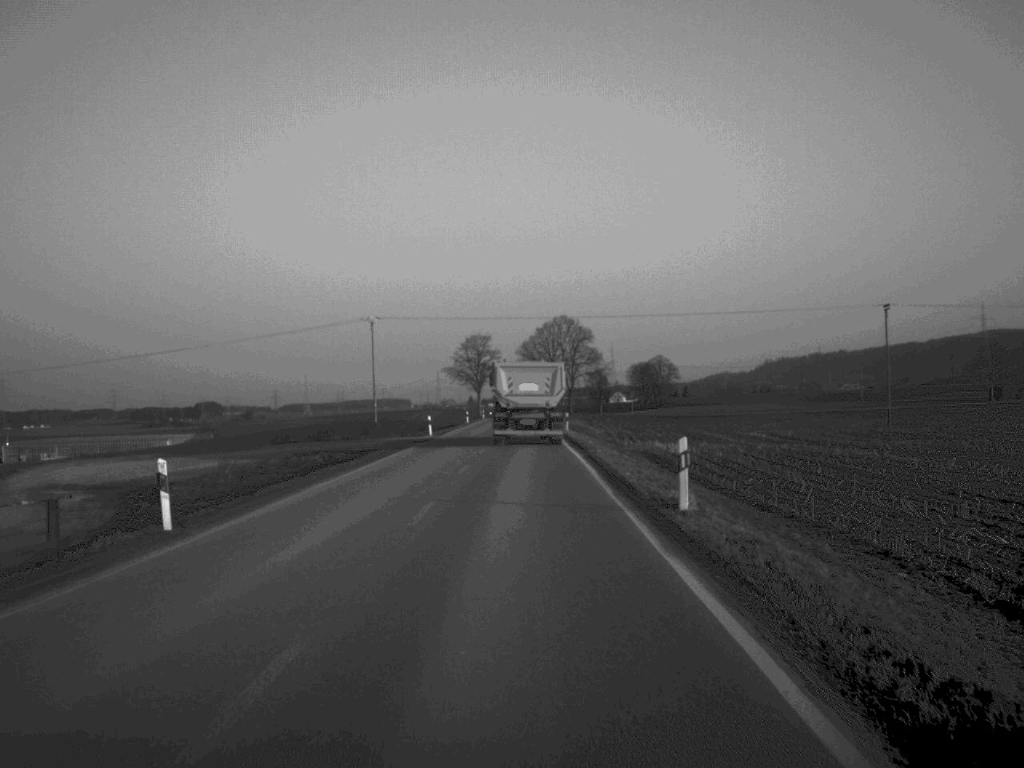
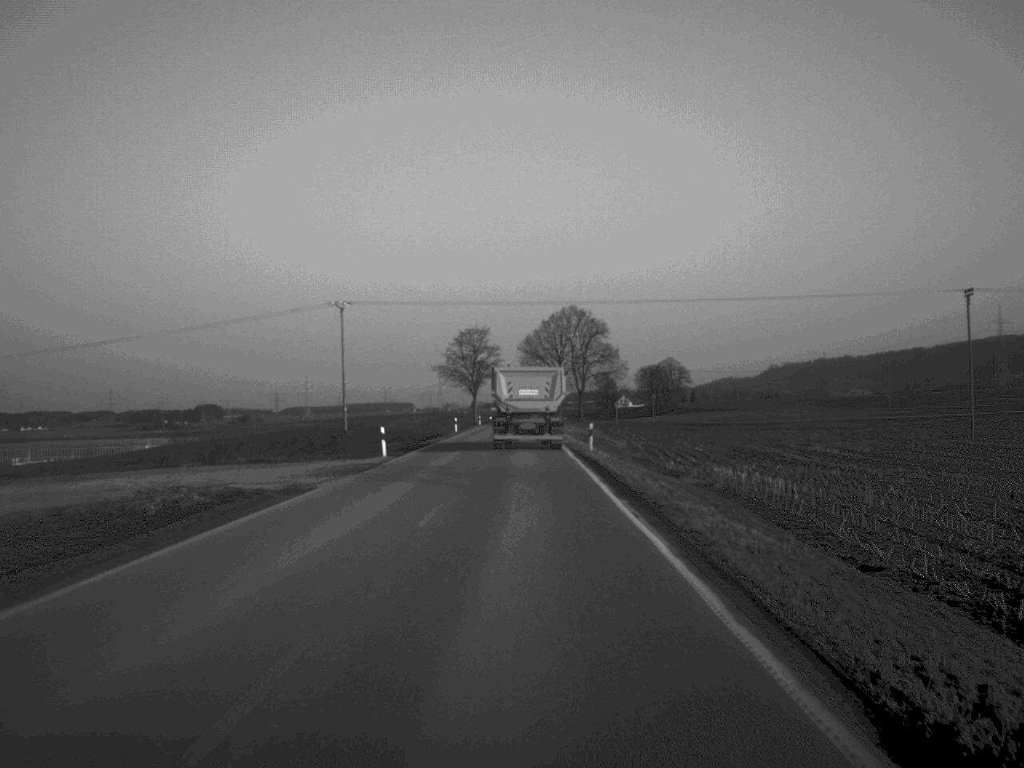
(0.0, +22.8) m; 0°
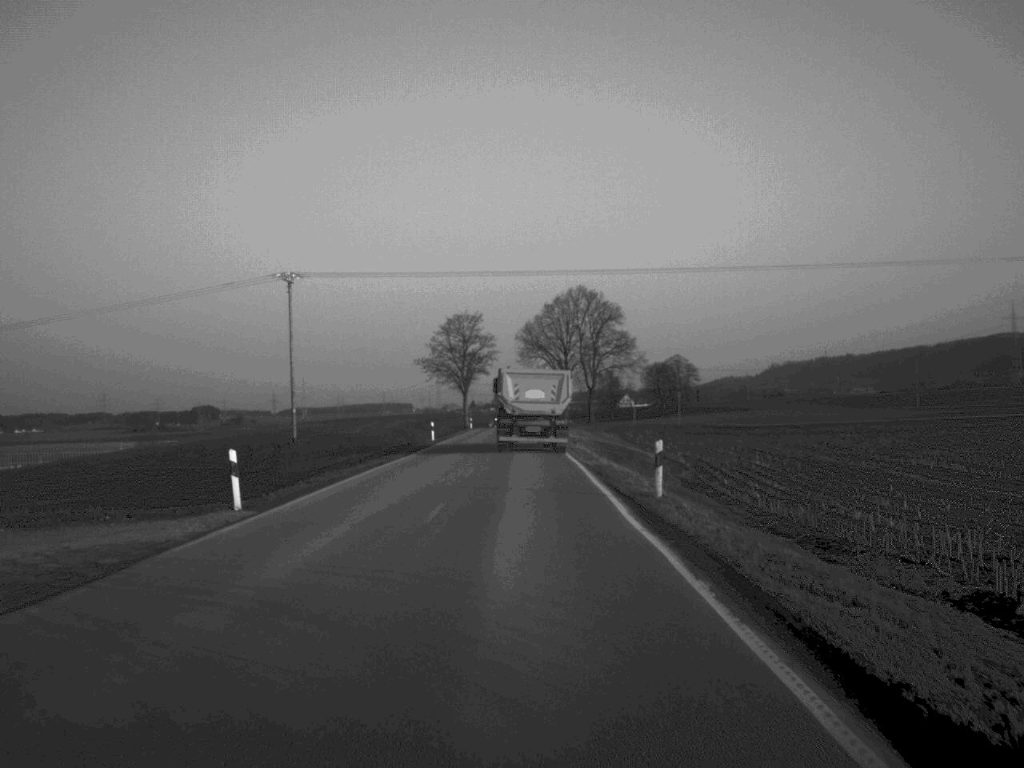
(0.0, +22.8) m; 0°
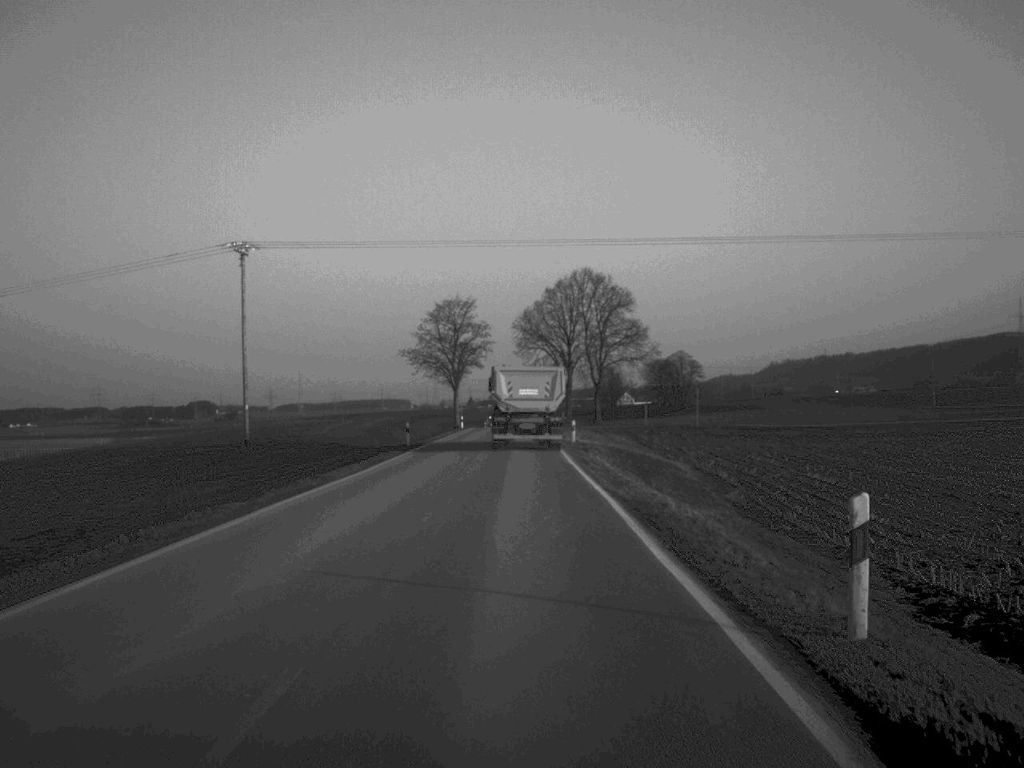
(0.0, +13.3) m; 0°
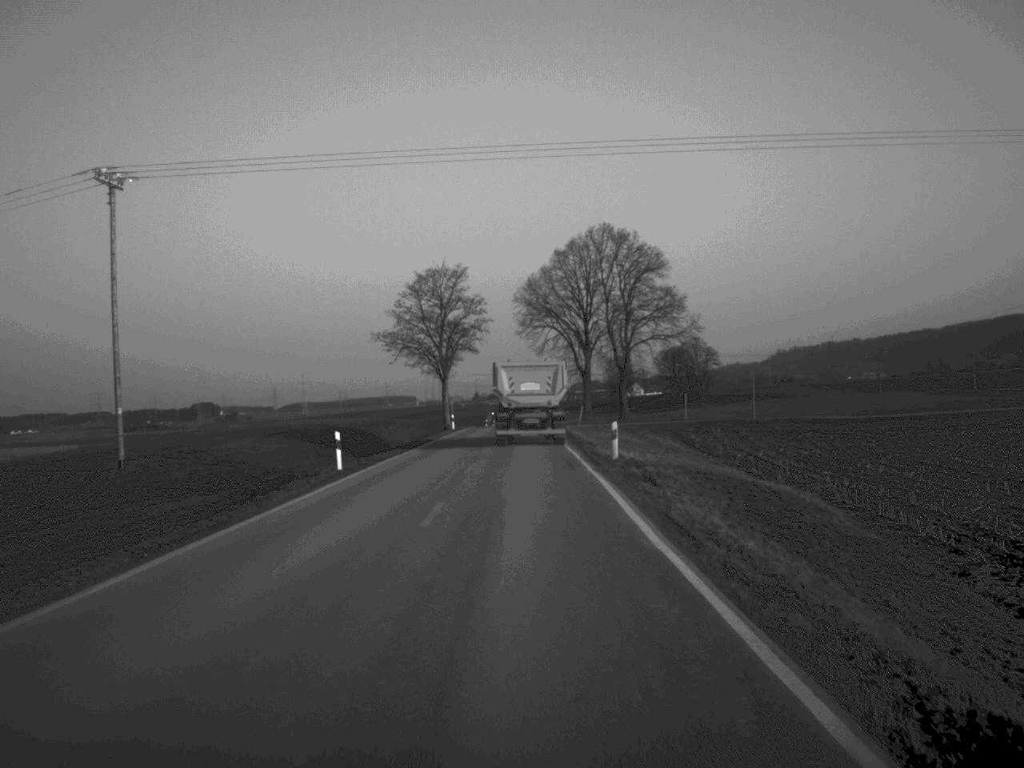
(-0.1, +22.3) m; 0°
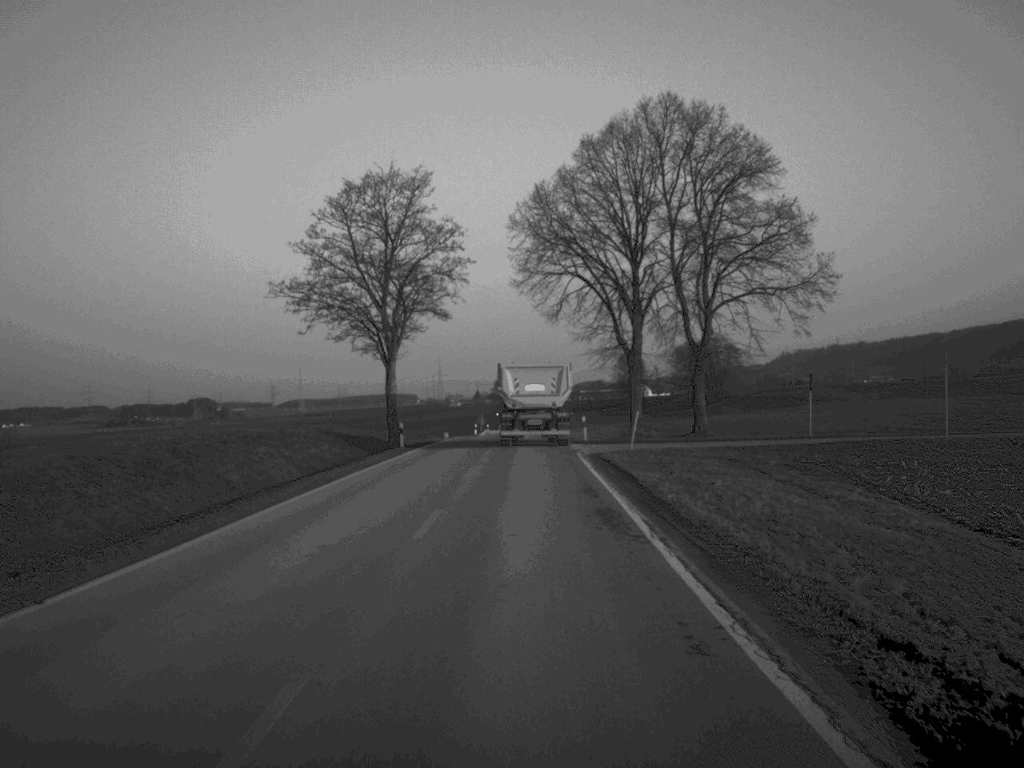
(0.0, +35.9) m; 0°
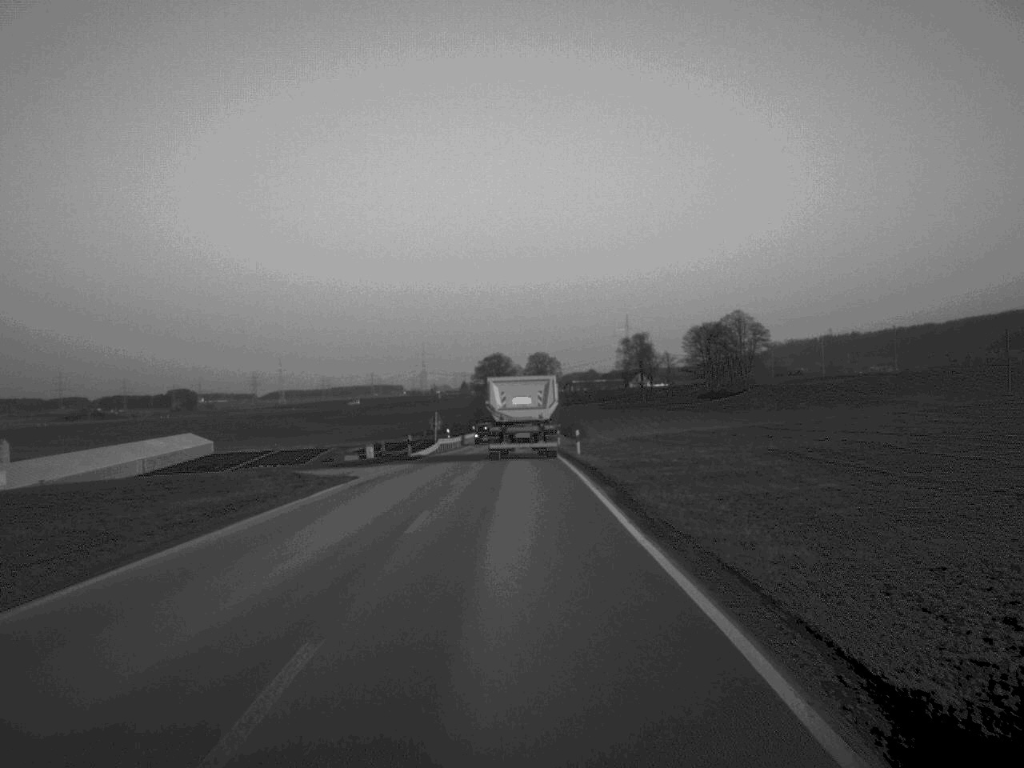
(+0.2, +56.7) m; +1°
